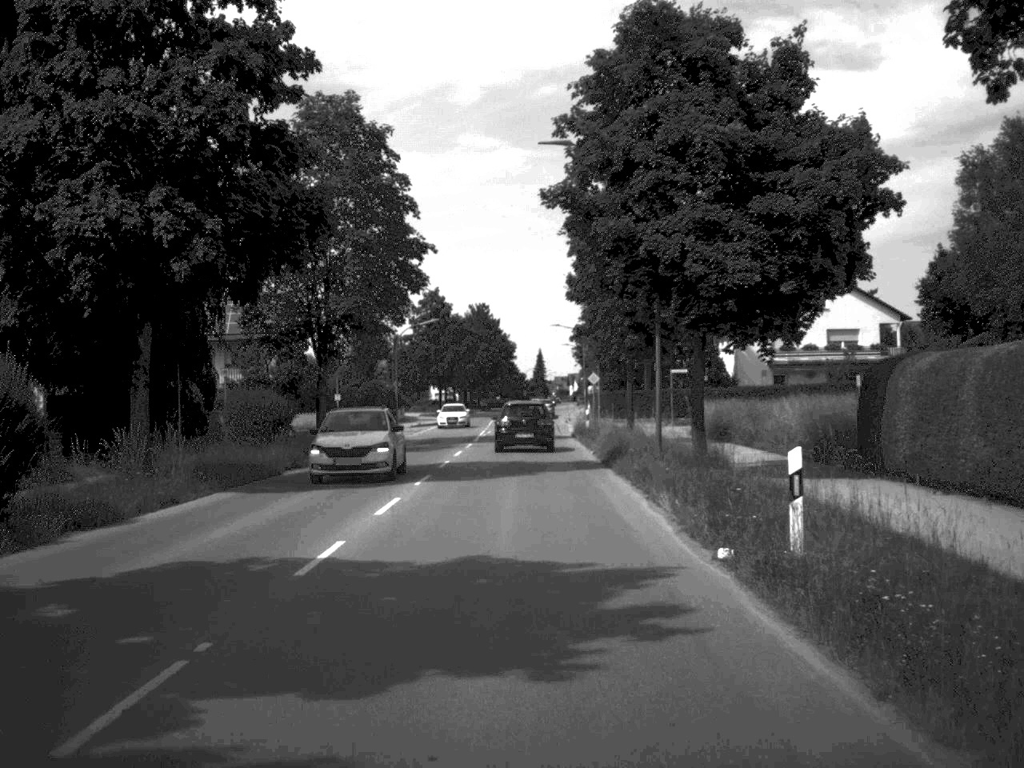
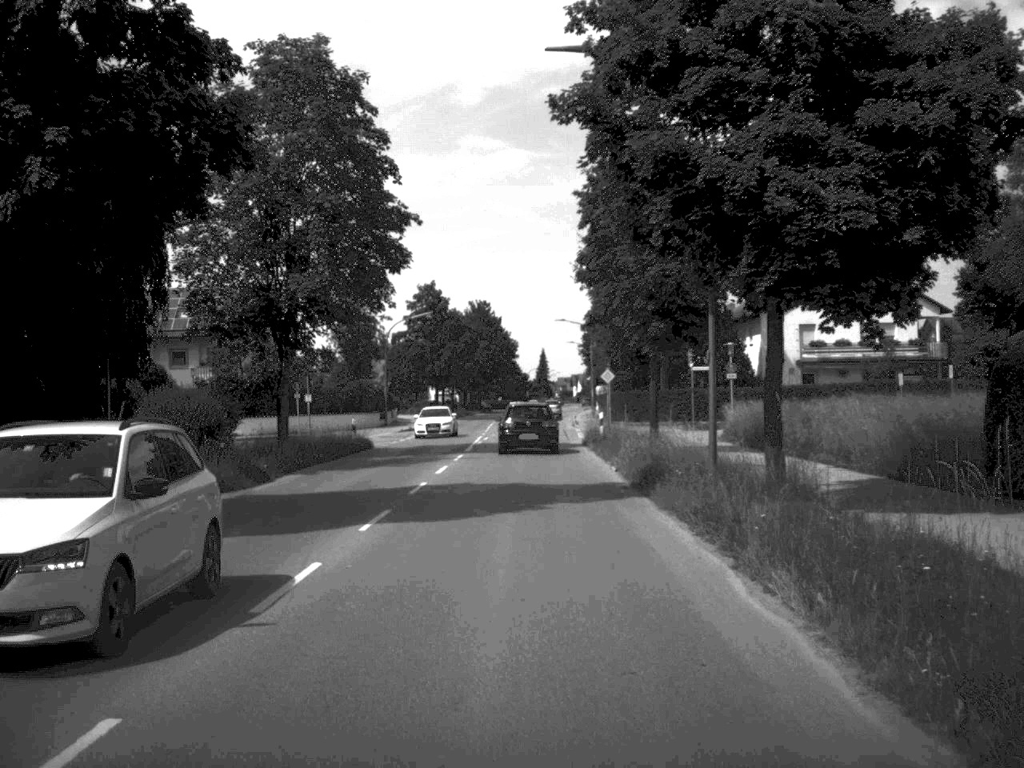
(0.0, +7.9) m; 0°
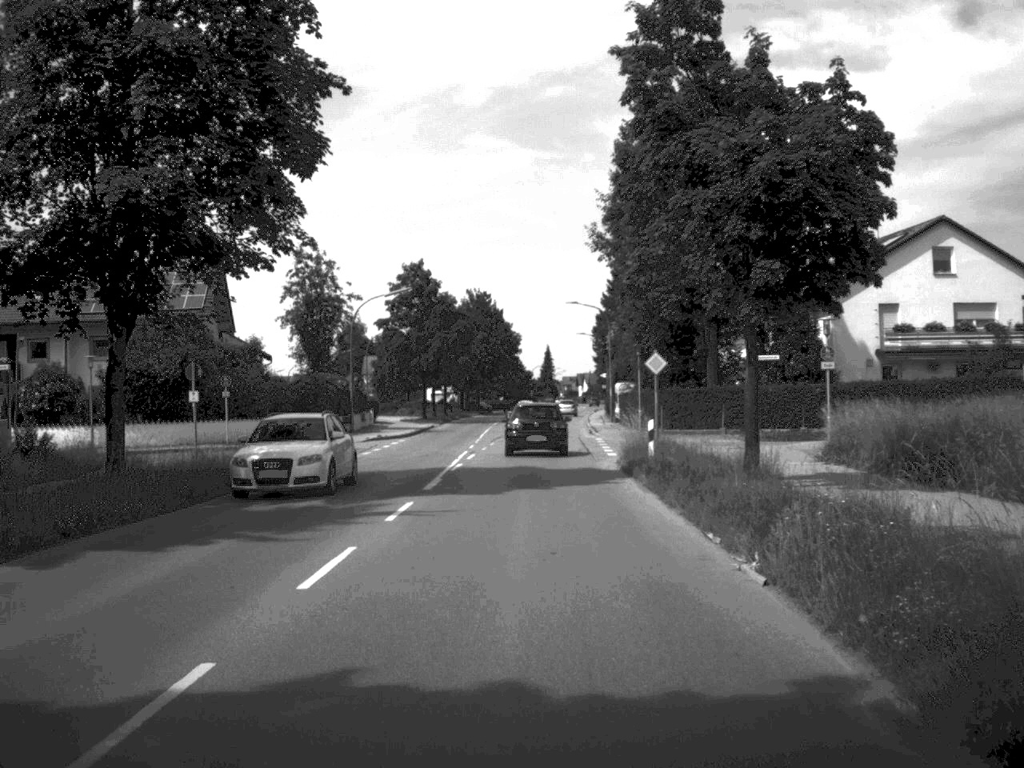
(0.0, +16.6) m; 0°
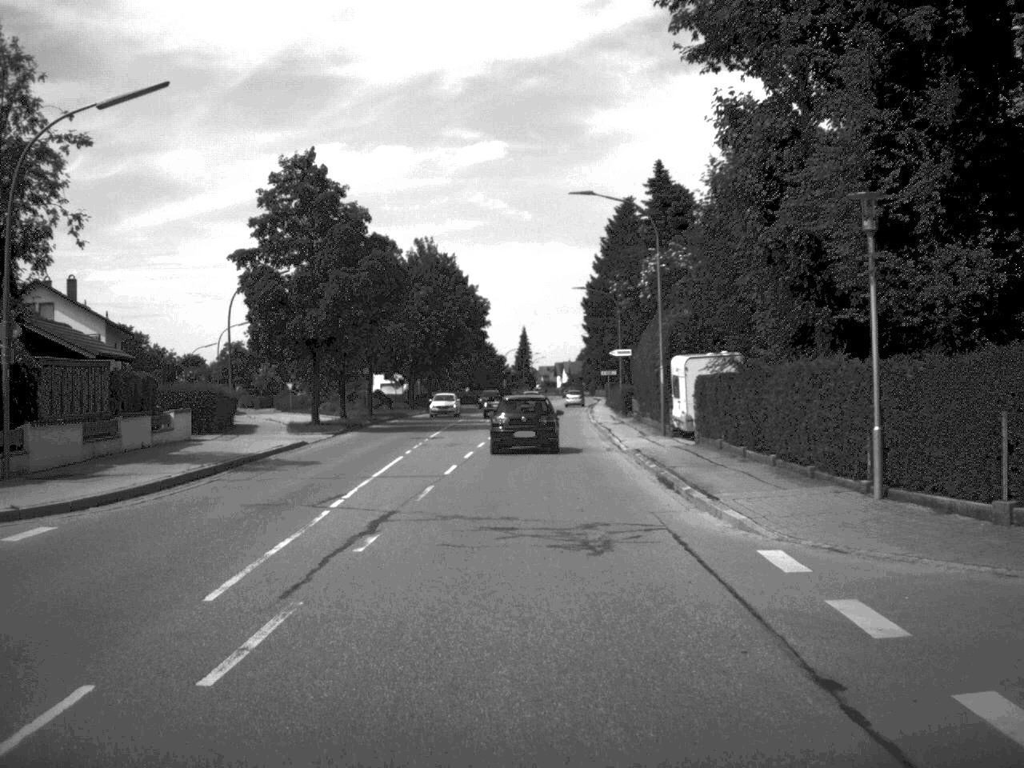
(+0.2, +39.0) m; +1°
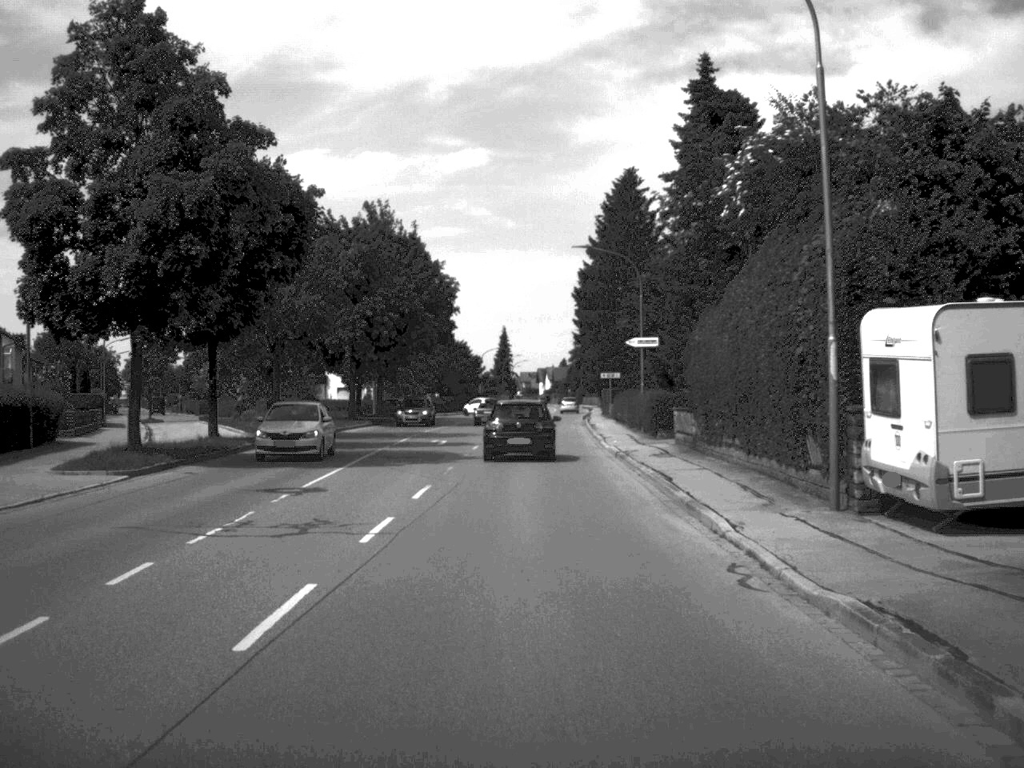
(+0.2, +22.7) m; +1°
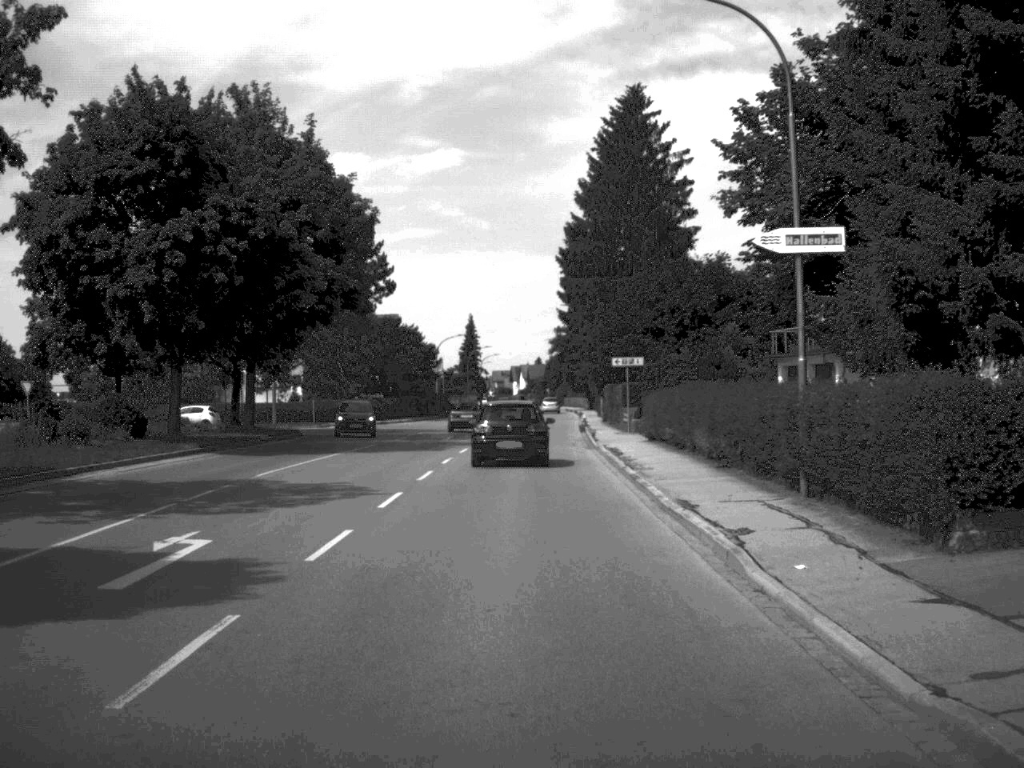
(+0.3, +31.1) m; +1°
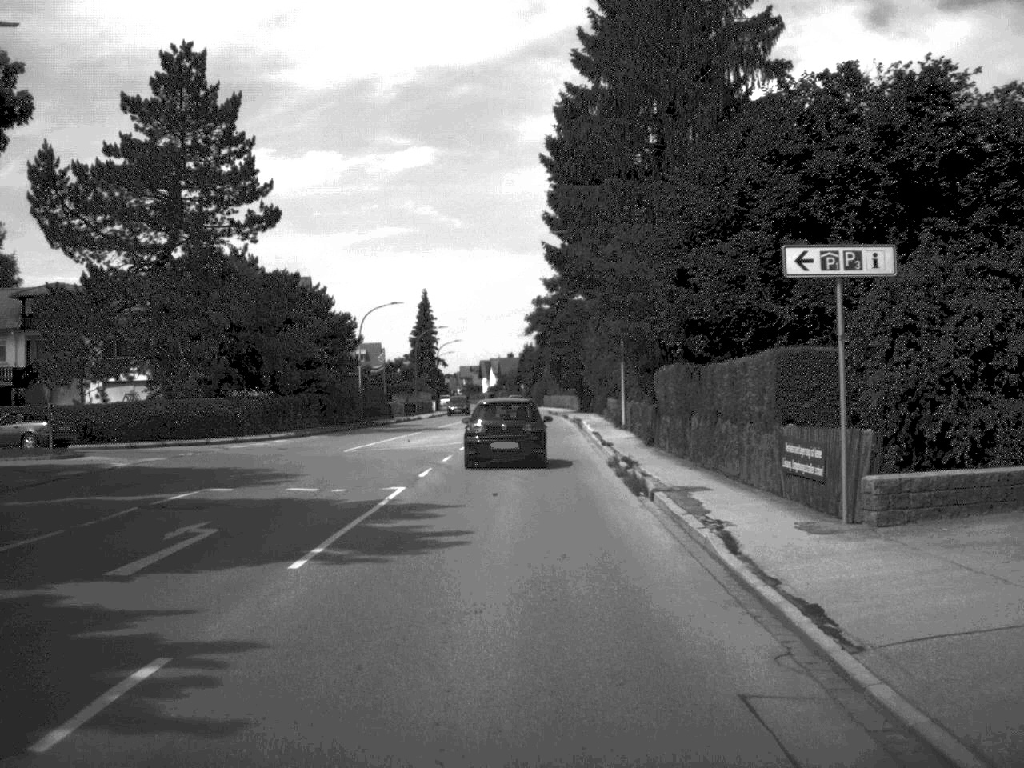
(+0.3, +36.3) m; +1°
